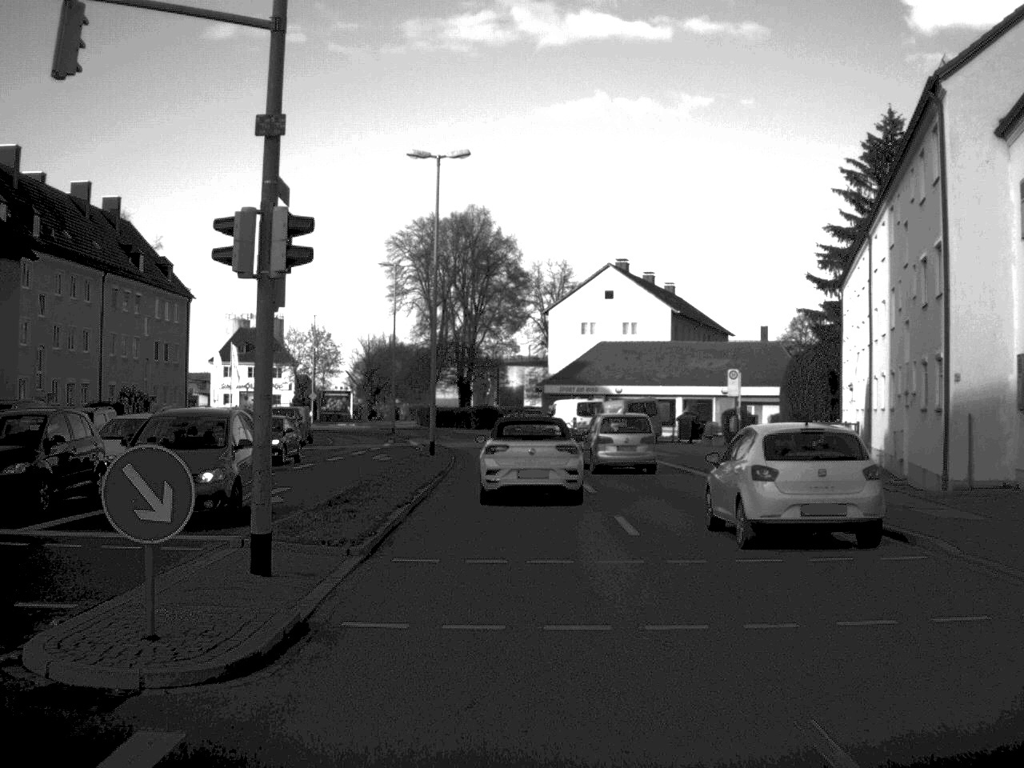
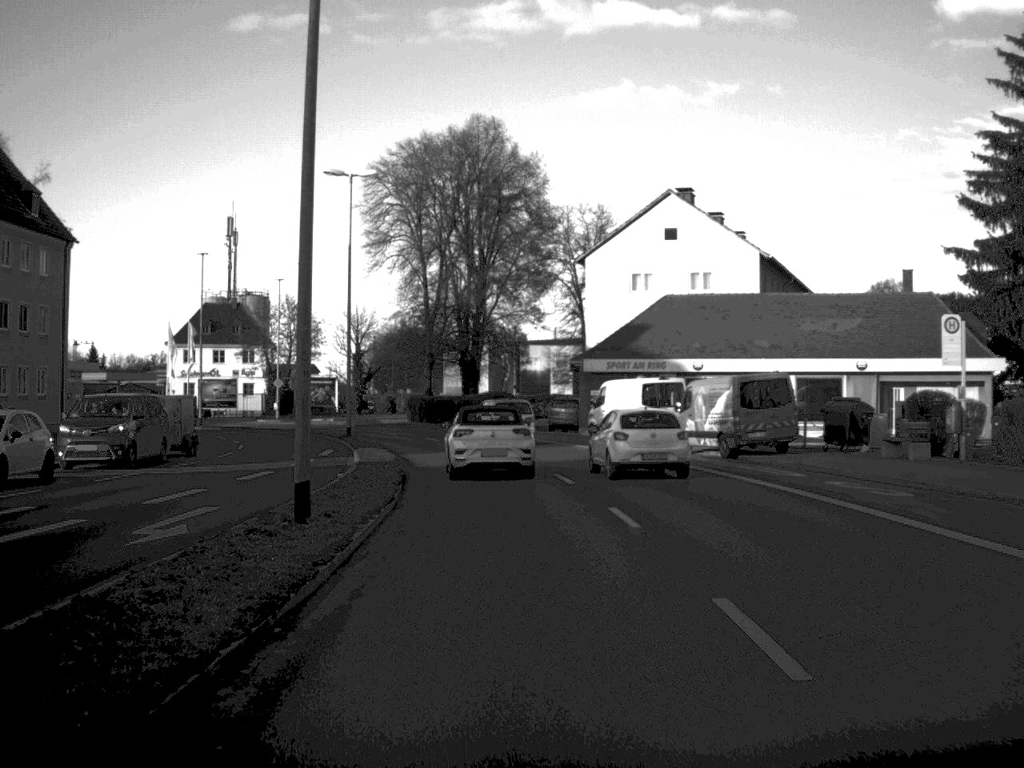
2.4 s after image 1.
(-0.2, +27.7) m; -1°
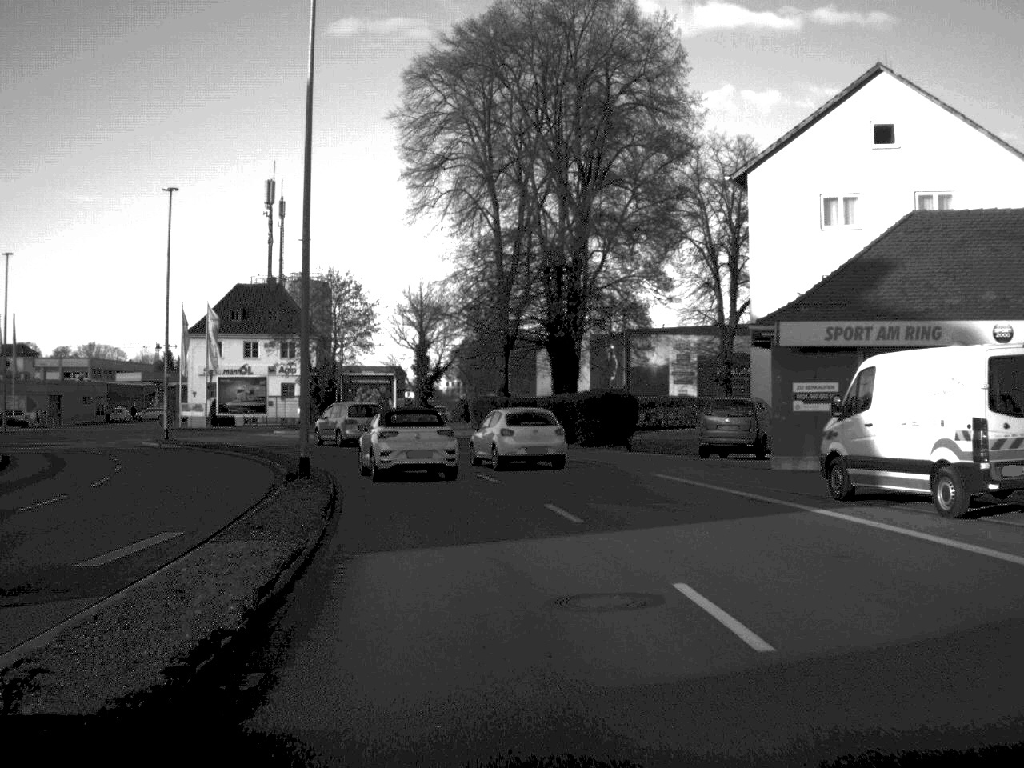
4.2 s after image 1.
(-0.8, +25.7) m; -5°
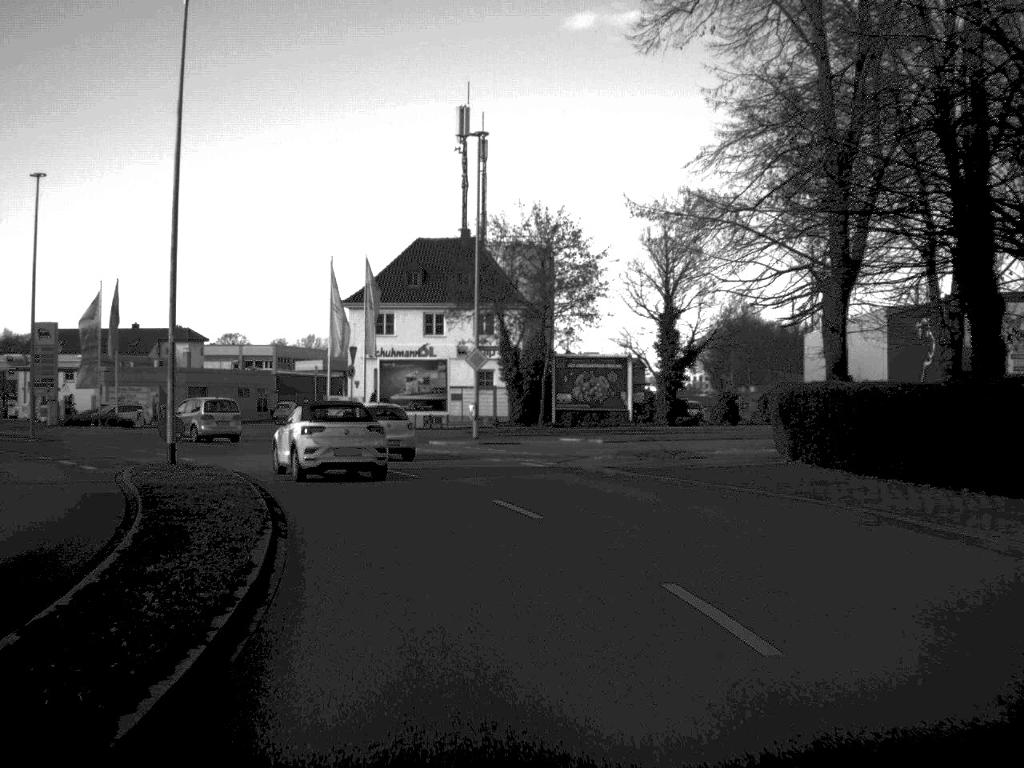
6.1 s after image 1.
(-2.3, +26.6) m; -11°
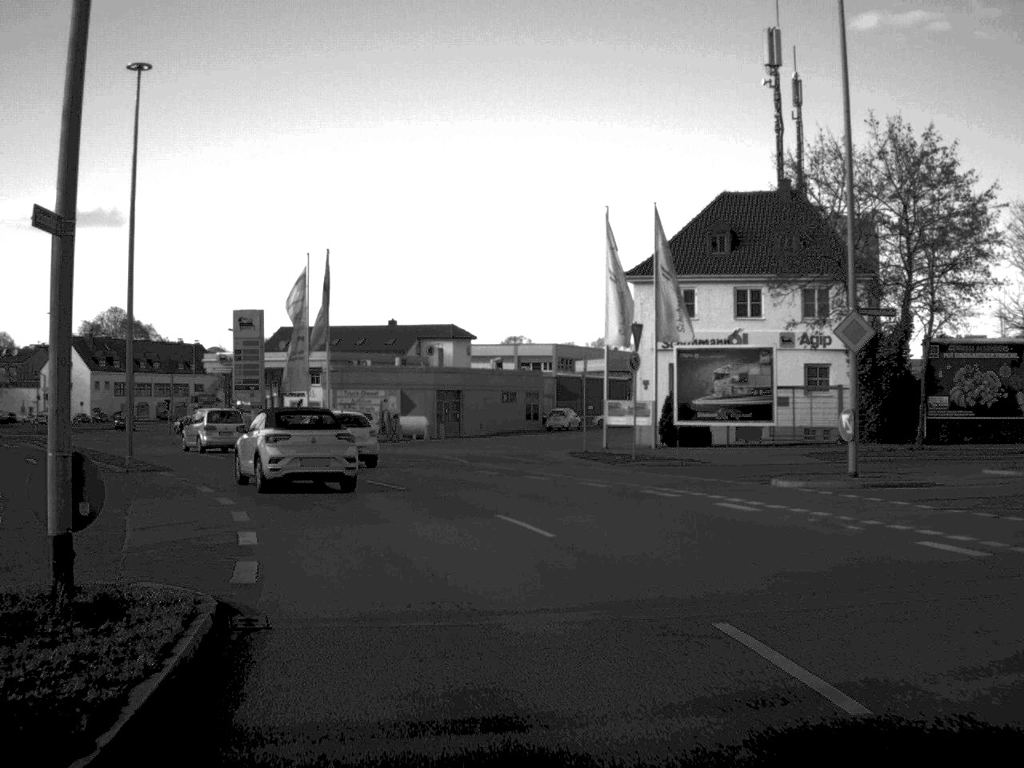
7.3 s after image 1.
(-2.1, +18.7) m; -13°
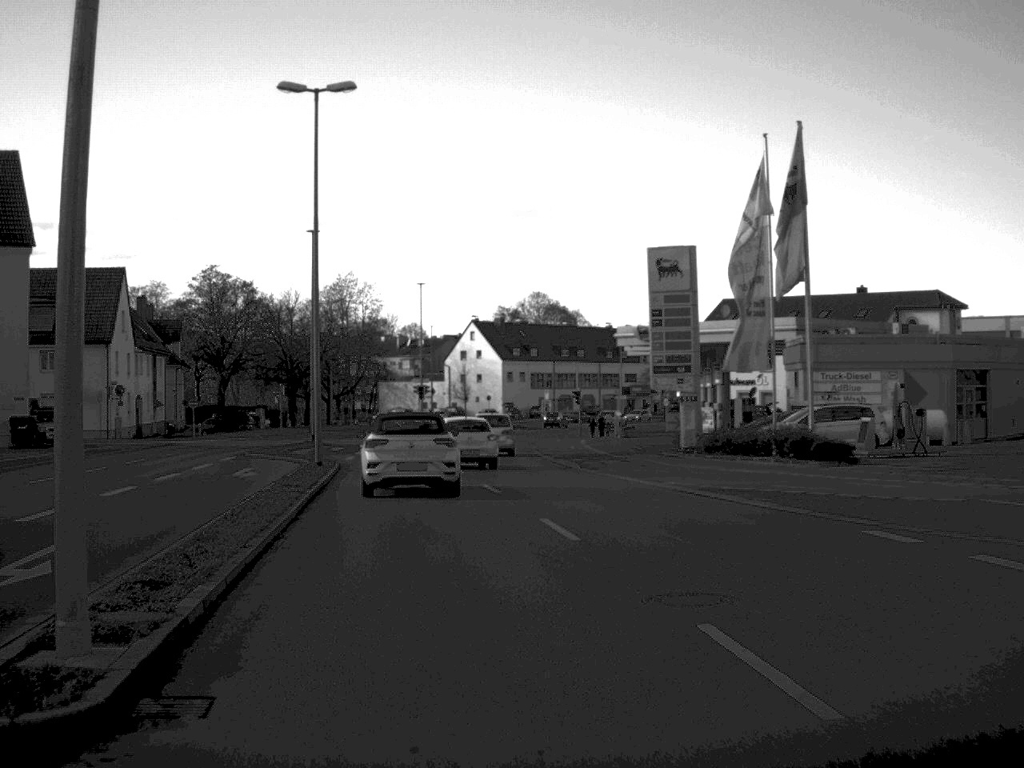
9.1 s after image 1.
(-4.6, +25.4) m; -20°
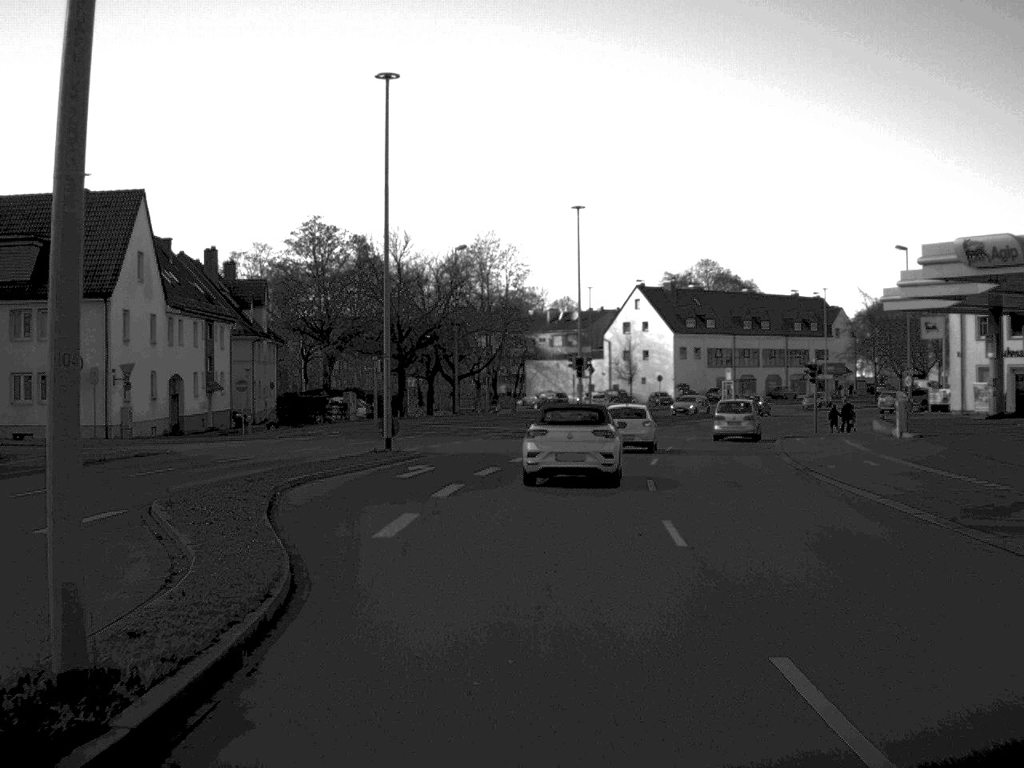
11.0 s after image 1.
(-2.3, +27.9) m; -7°
